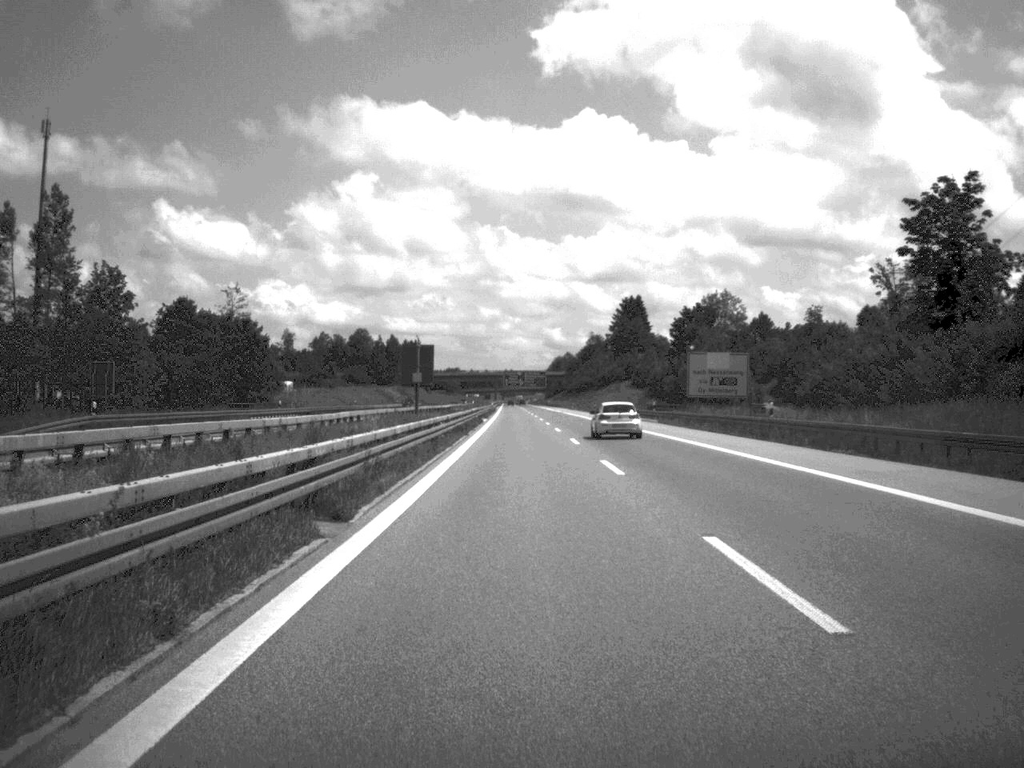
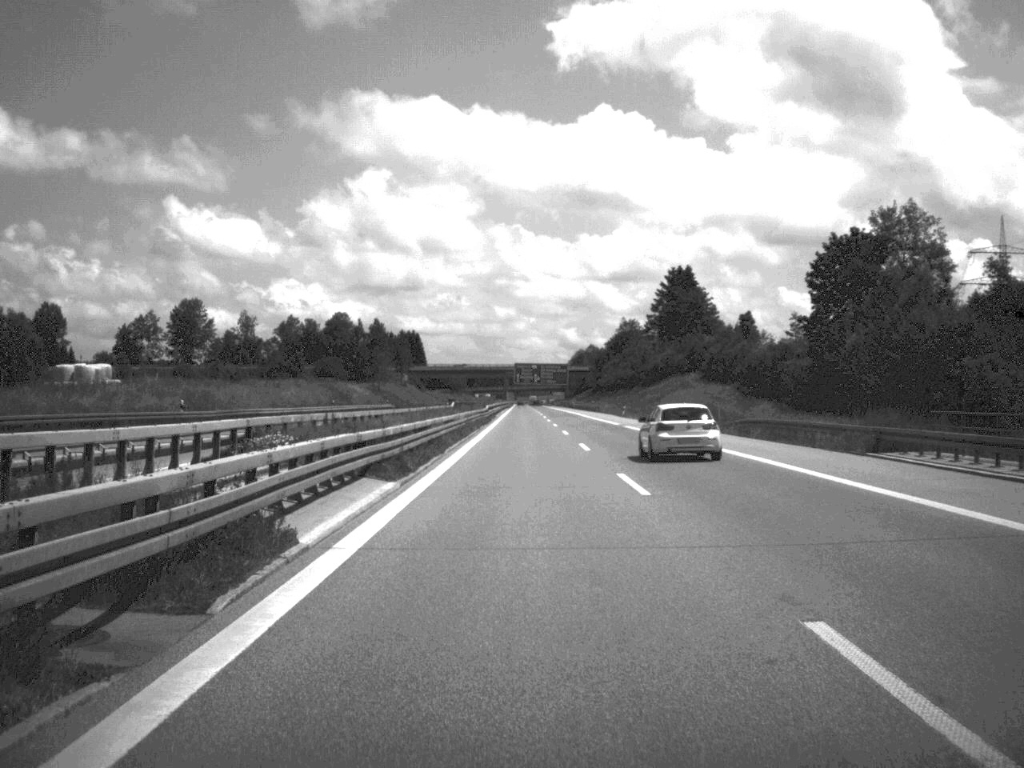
(-0.5, +77.2) m; -1°
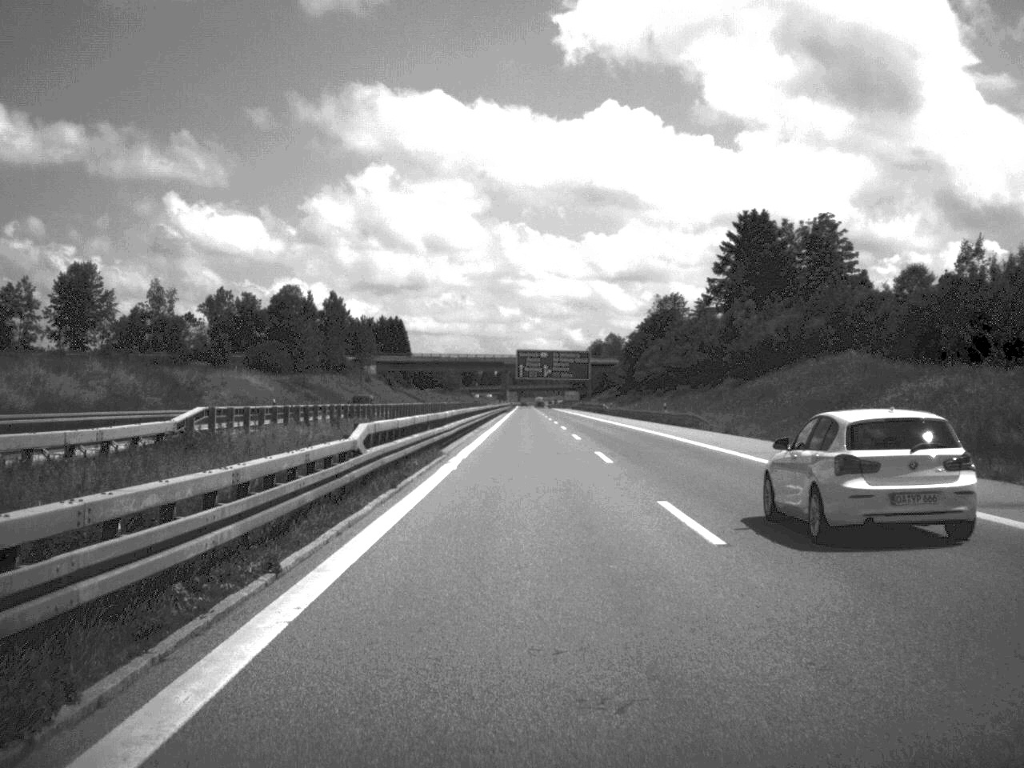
(-0.3, +79.7) m; 0°
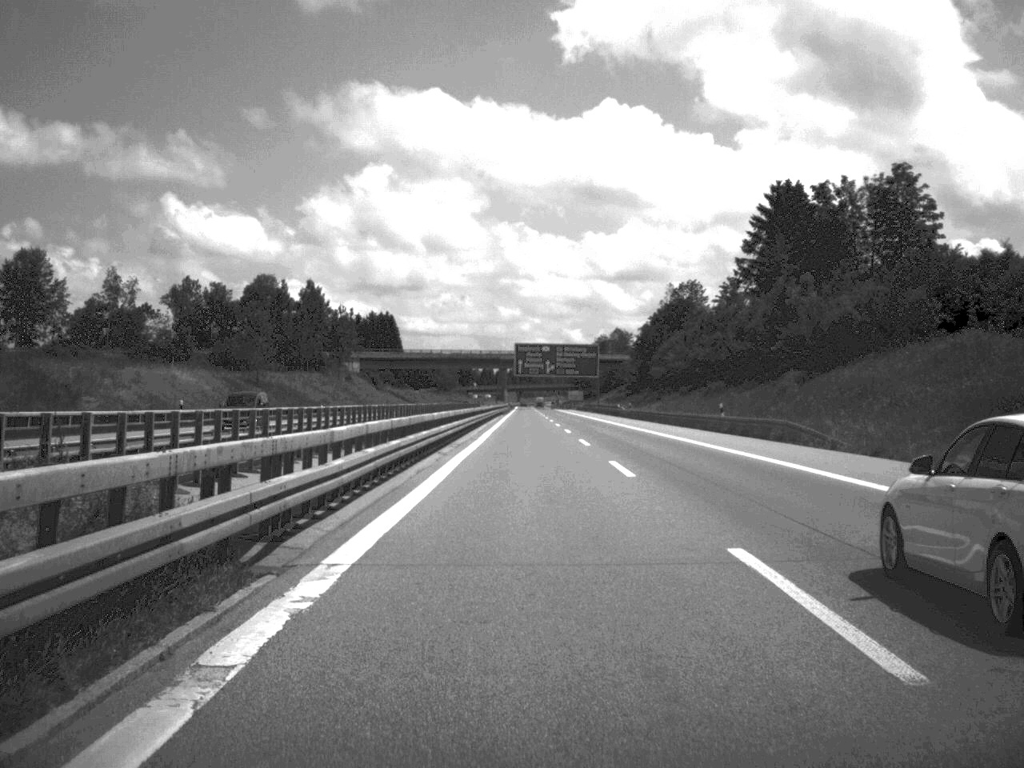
(0.0, +24.6) m; 0°
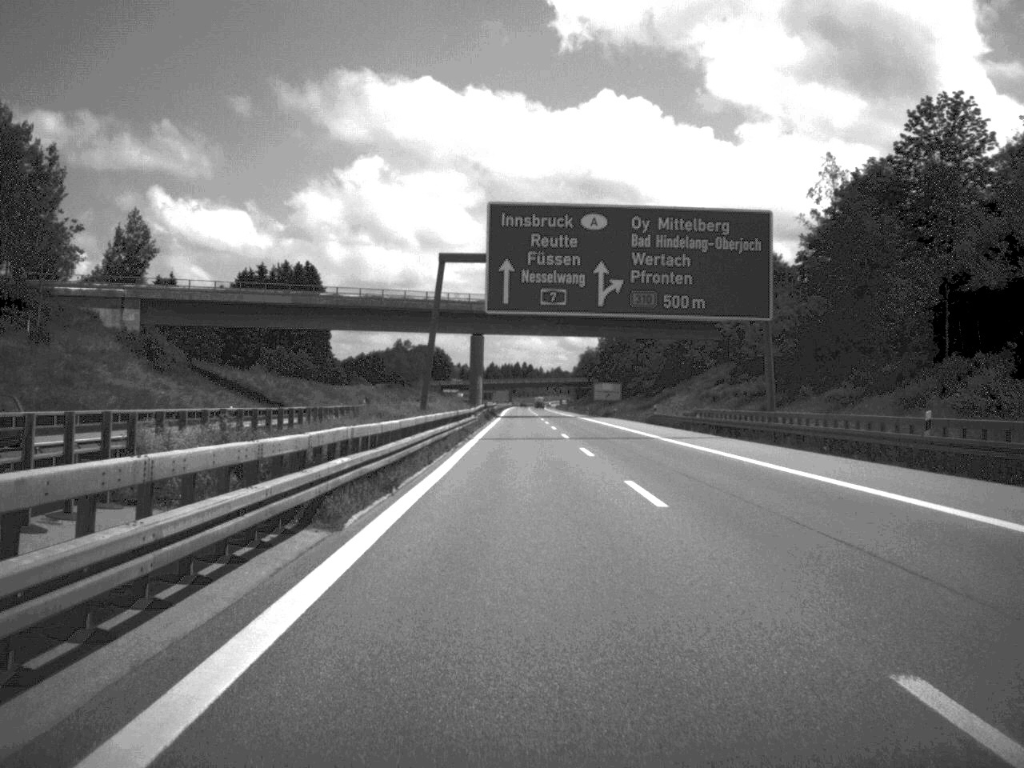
(-0.4, +130.6) m; 0°
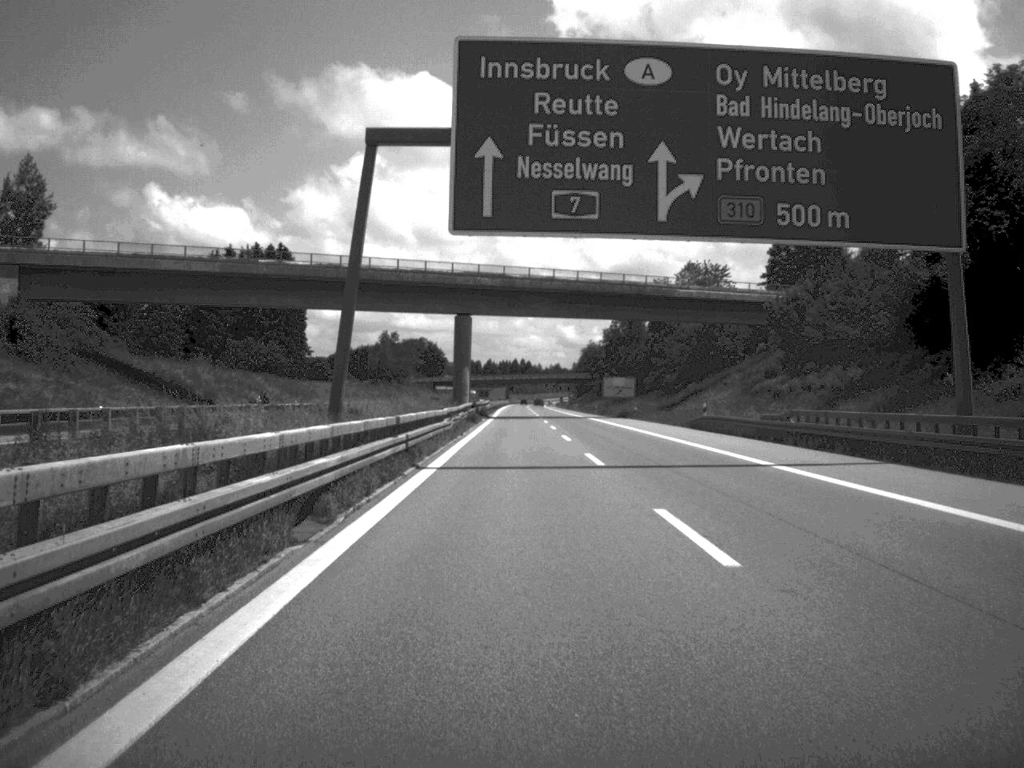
(0.0, +24.8) m; 0°
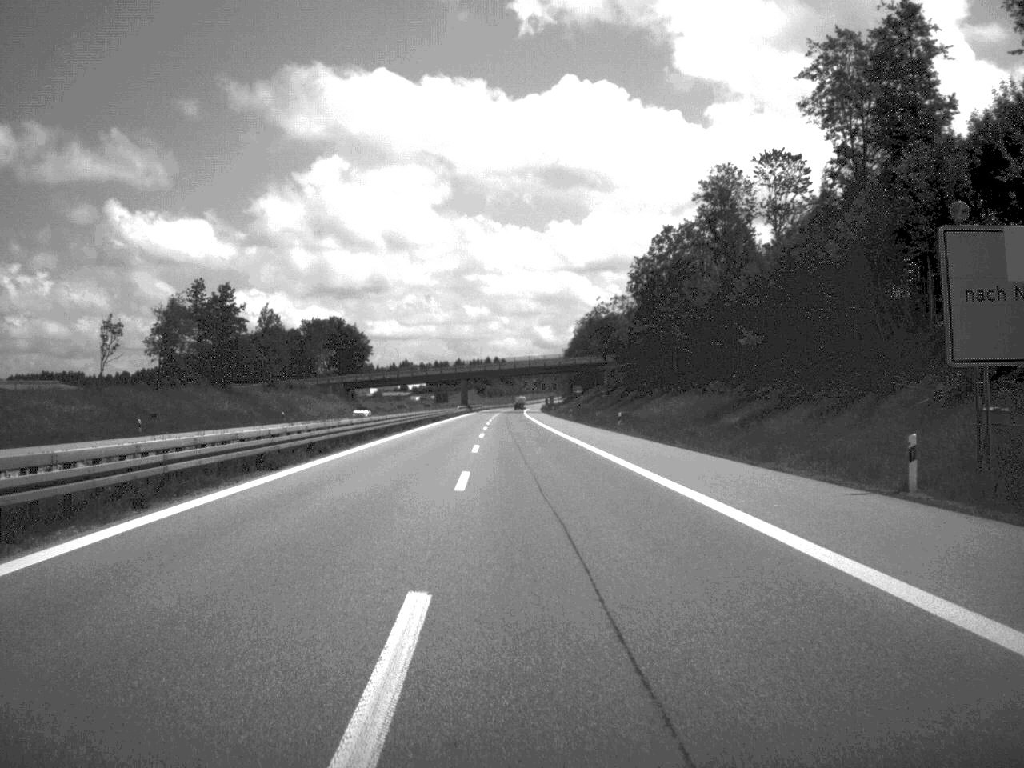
(+1.5, +131.4) m; +1°
